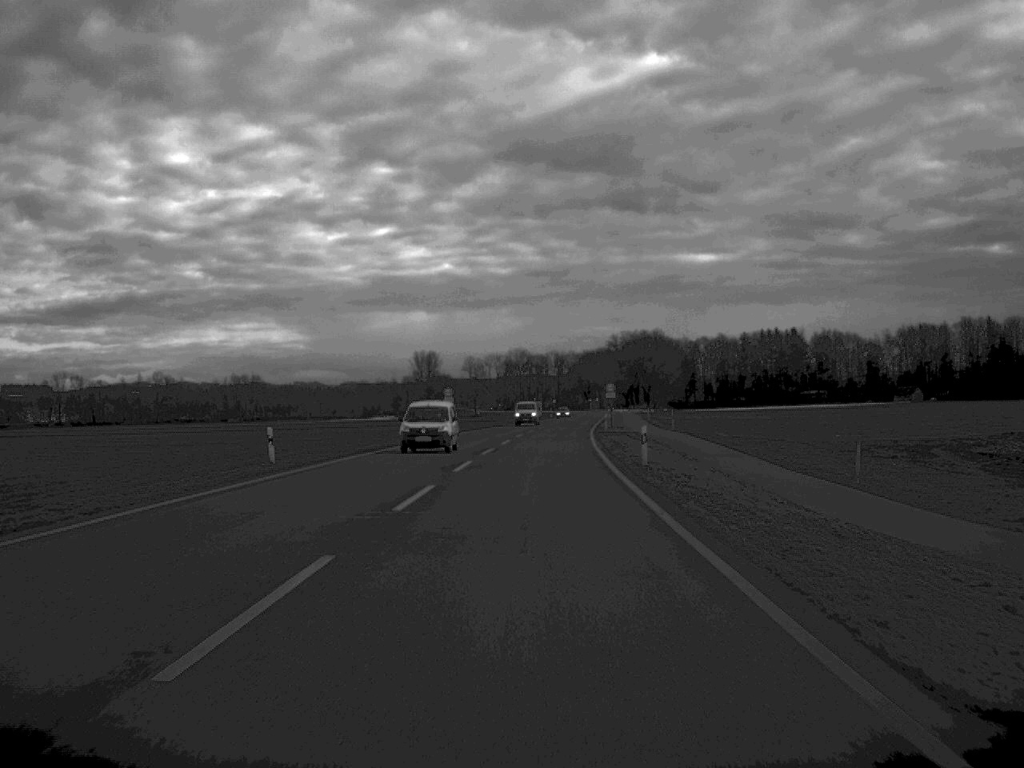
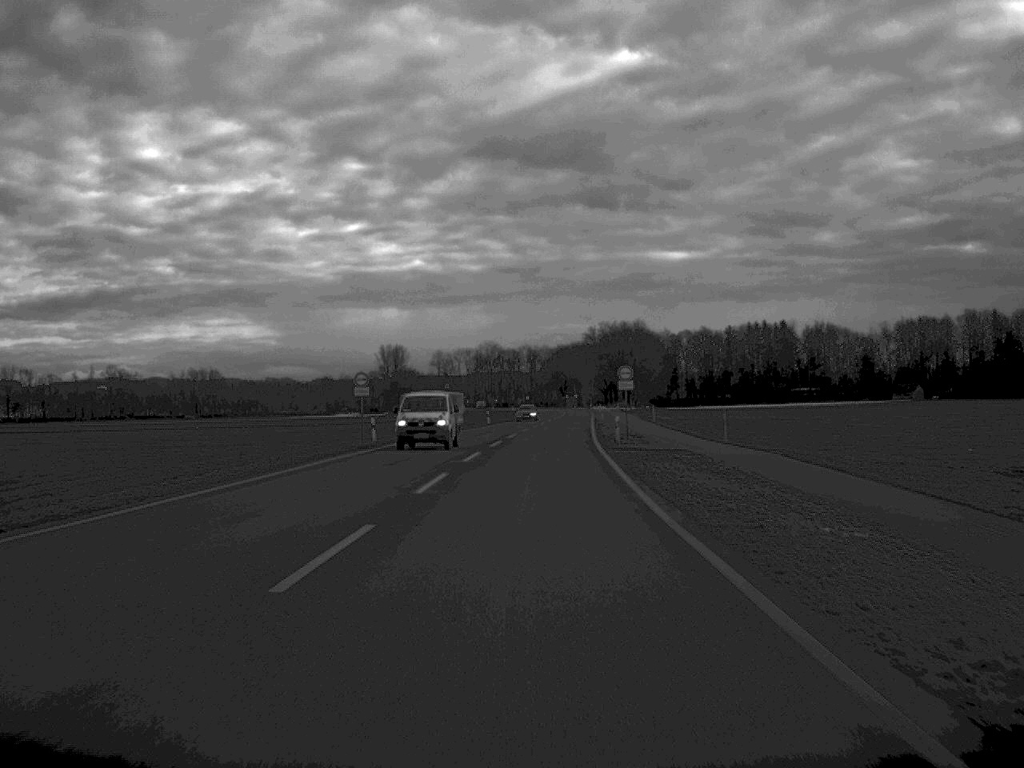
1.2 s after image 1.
(+0.4, +32.0) m; +1°
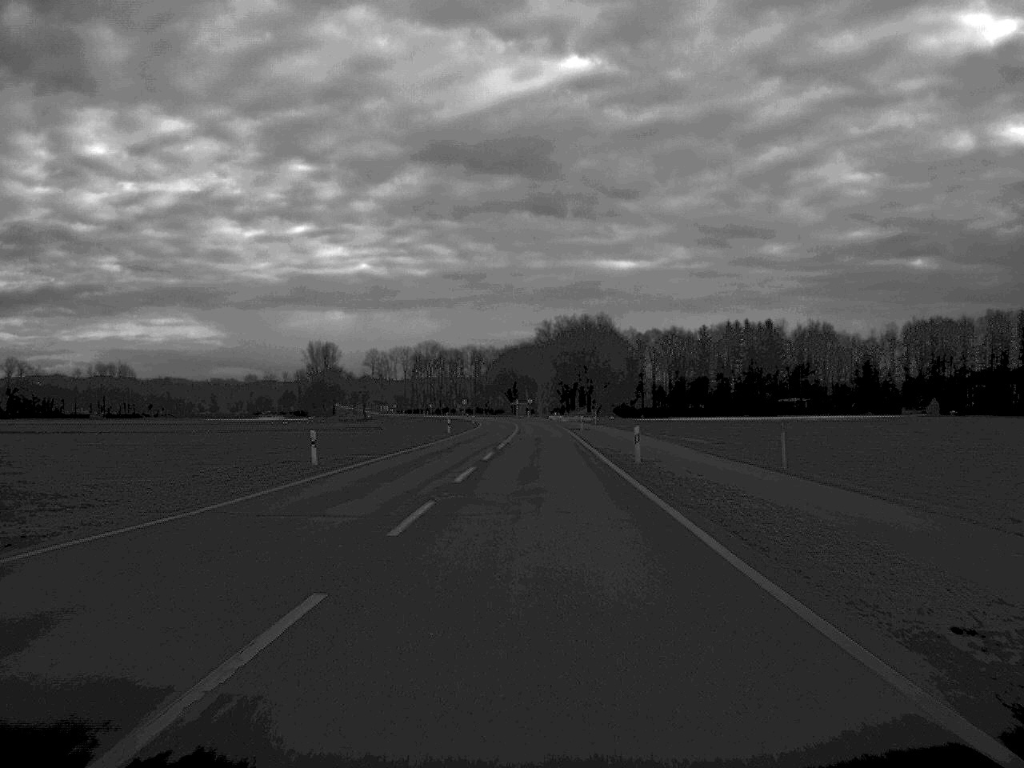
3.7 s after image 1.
(+1.3, +66.2) m; +2°
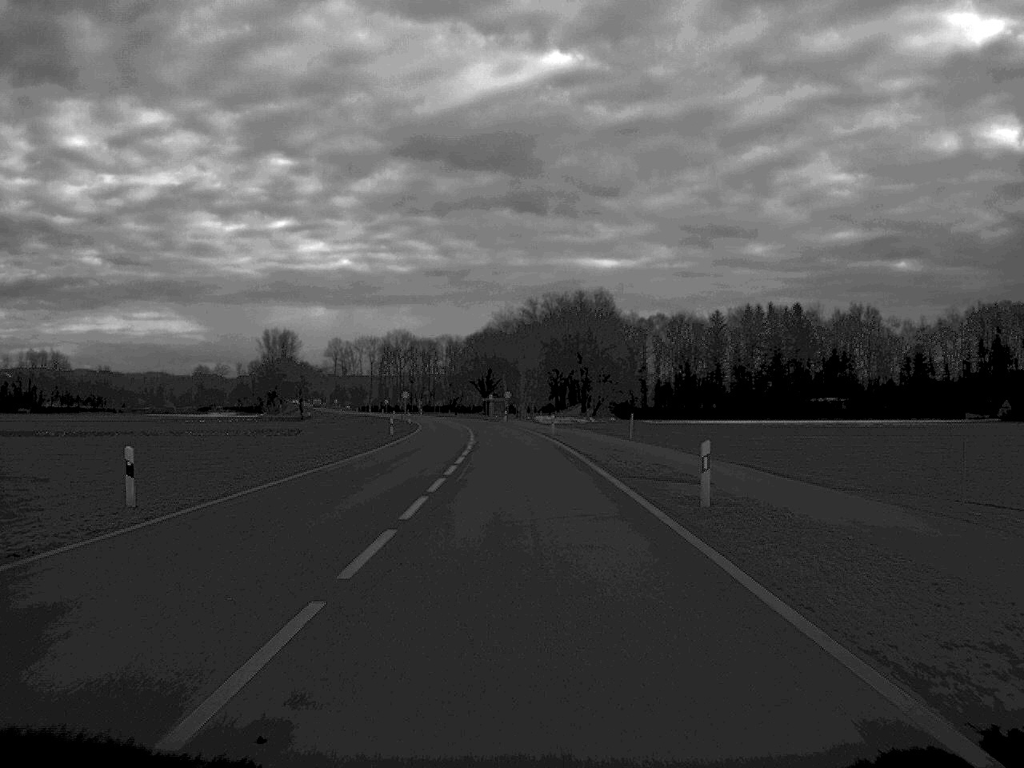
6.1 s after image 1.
(+0.7, +66.2) m; +1°
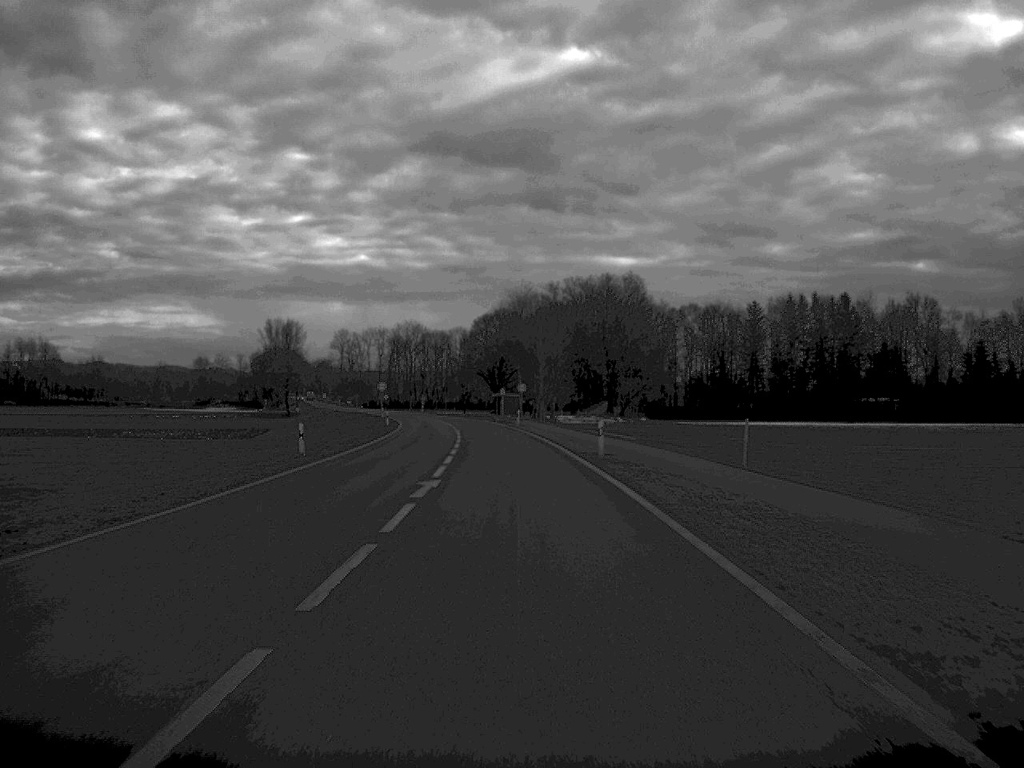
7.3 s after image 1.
(-0.2, +32.0) m; -1°
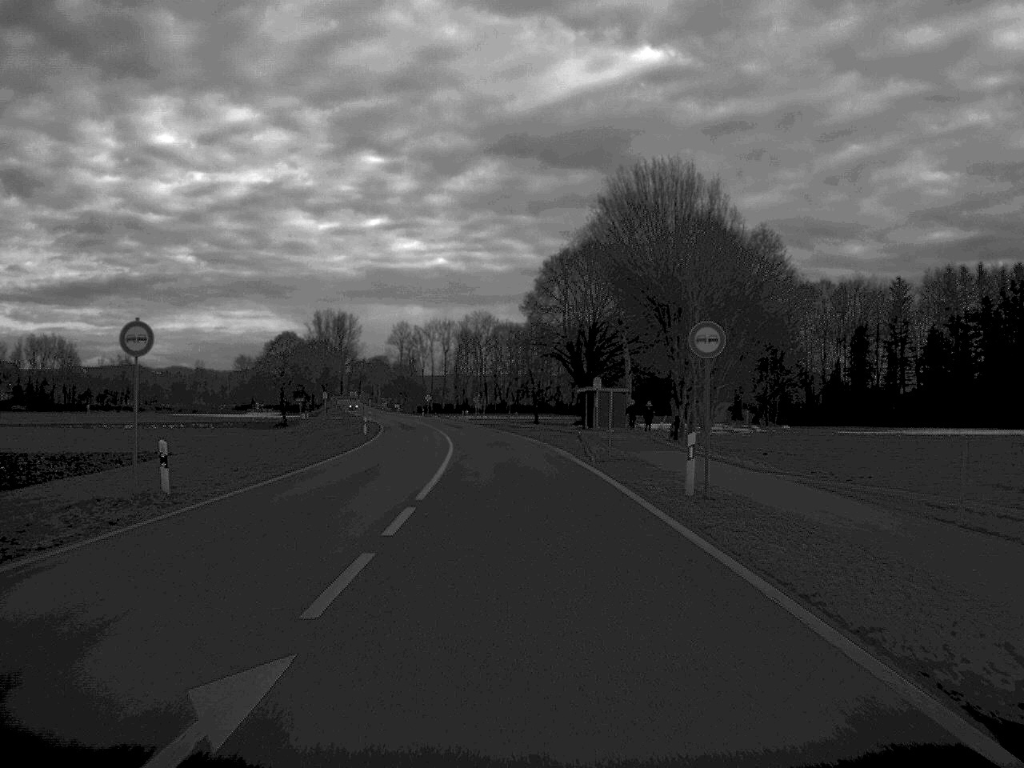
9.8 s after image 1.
(-1.9, +66.2) m; -4°
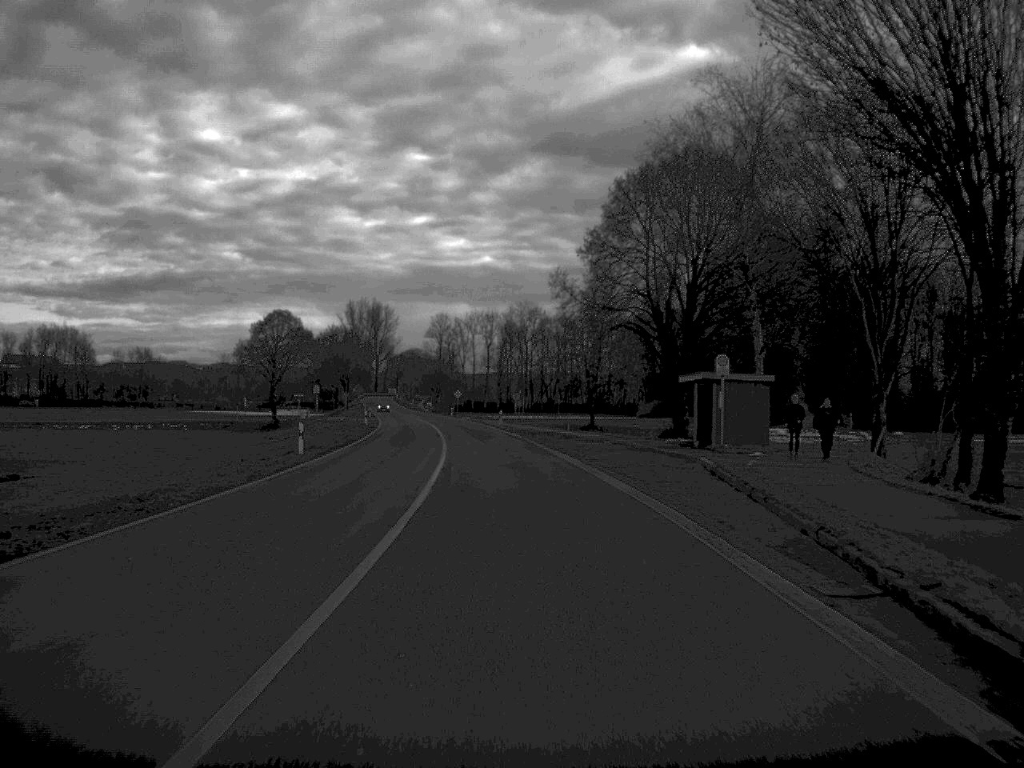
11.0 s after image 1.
(-0.6, +32.0) m; -2°
